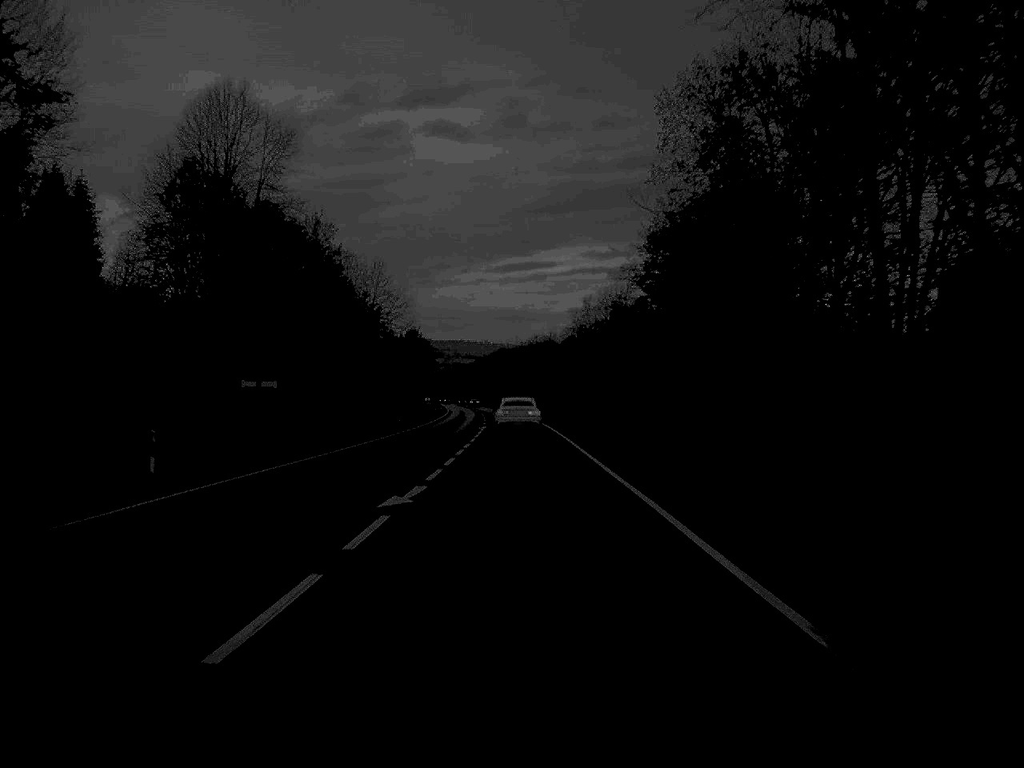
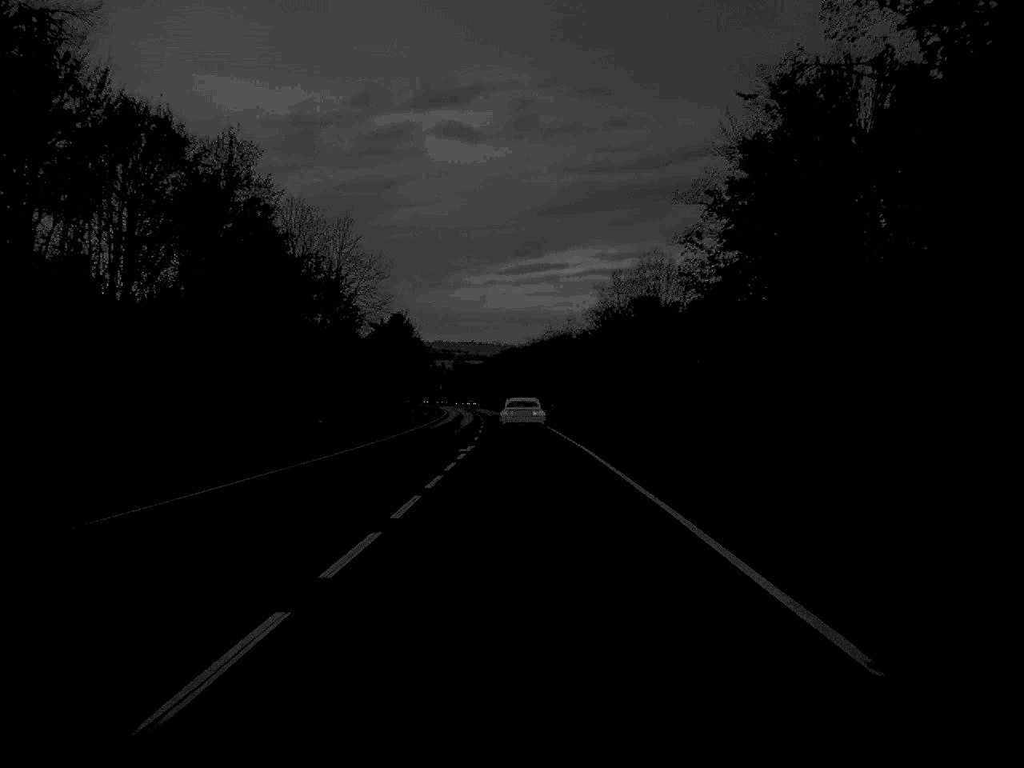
(-0.1, +32.0) m; -1°
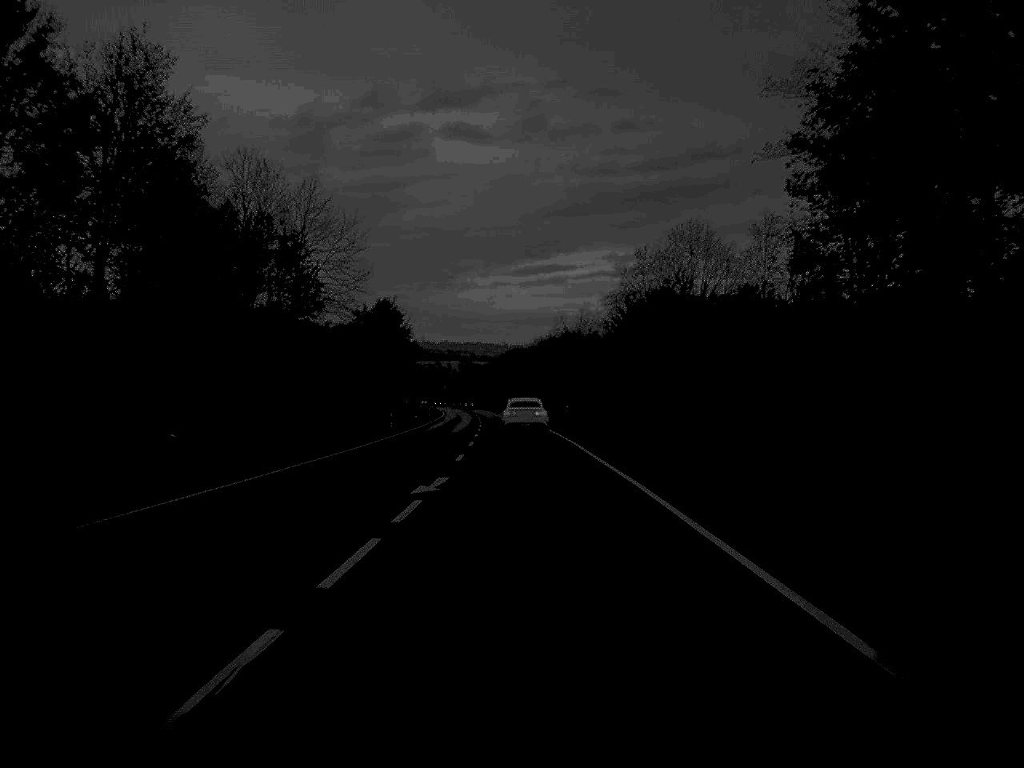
(0.0, +18.6) m; 0°
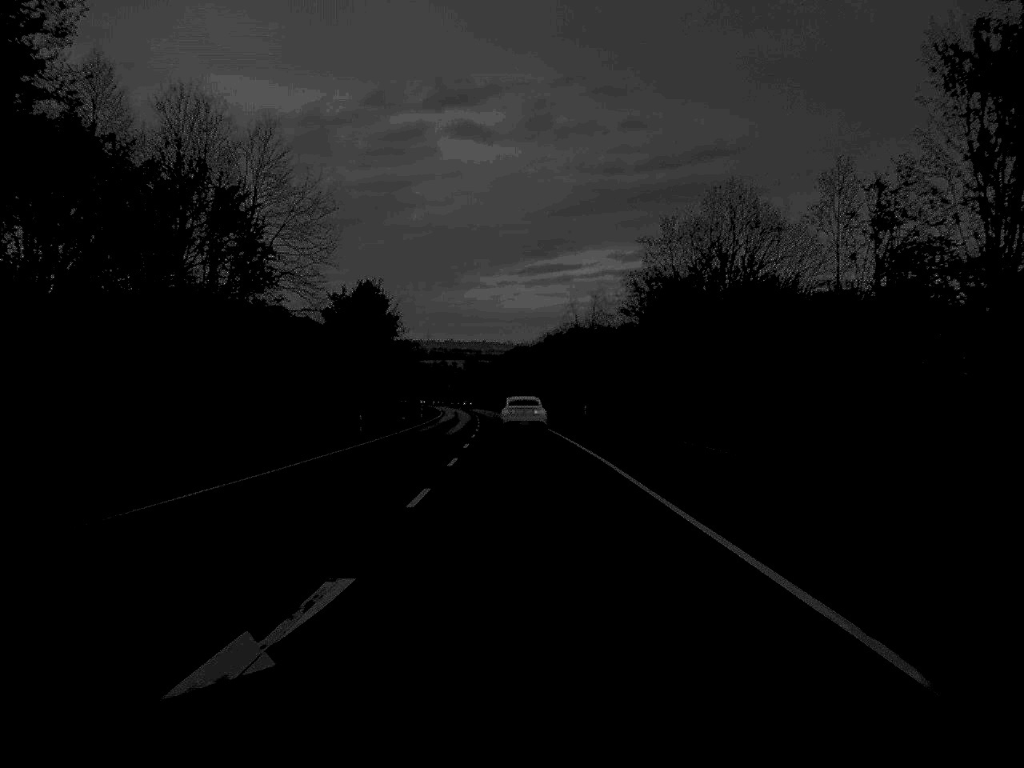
(0.0, +15.6) m; 0°
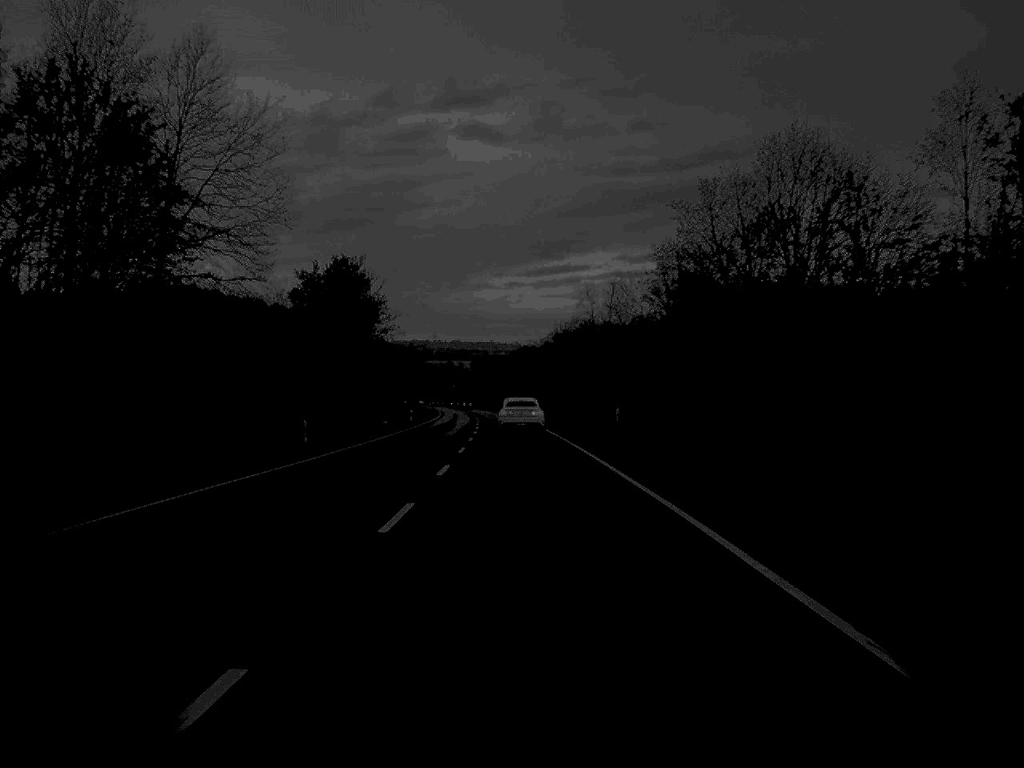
(0.0, +15.6) m; 0°
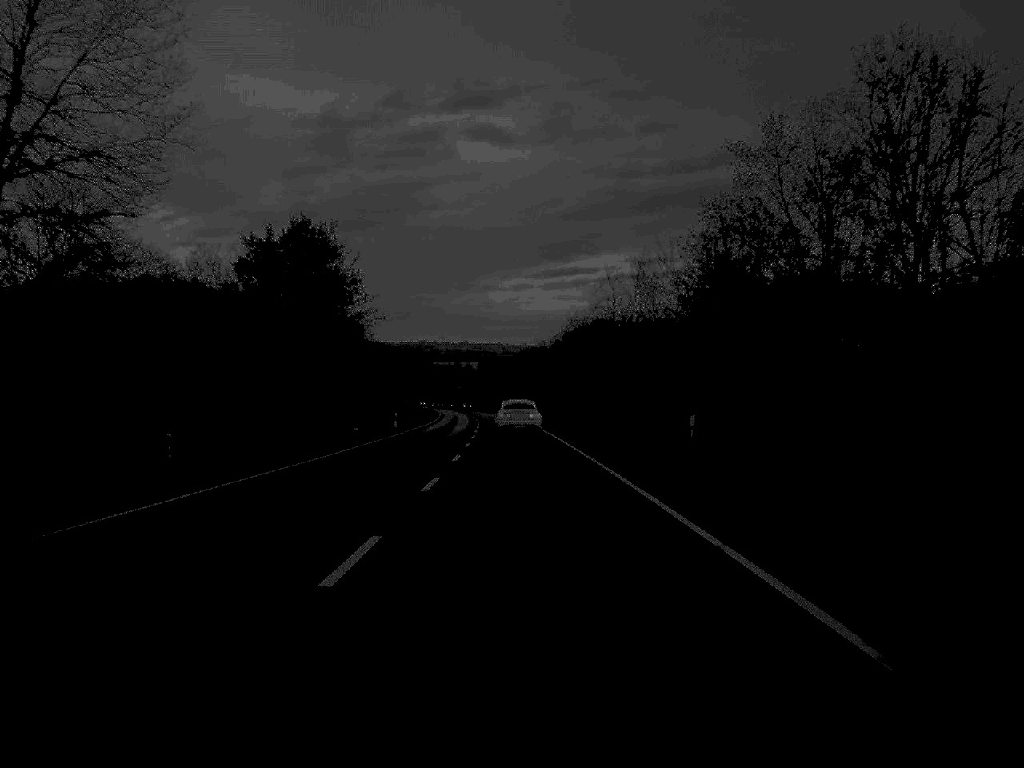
(0.0, +16.3) m; 0°
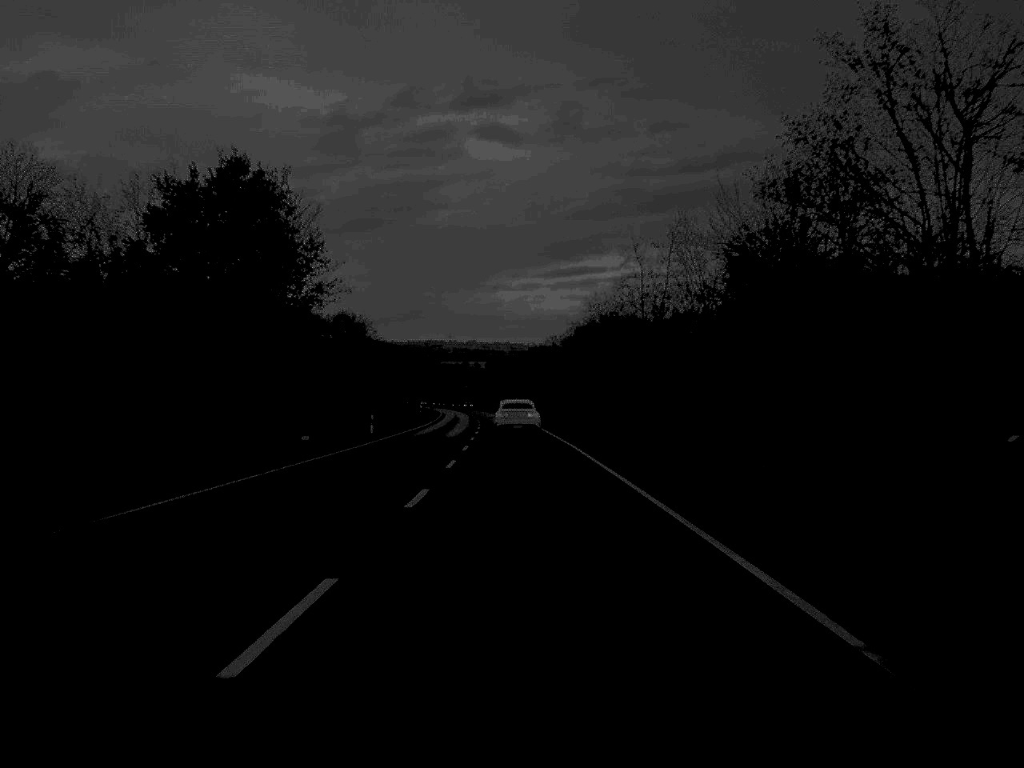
(0.0, +15.6) m; 0°
